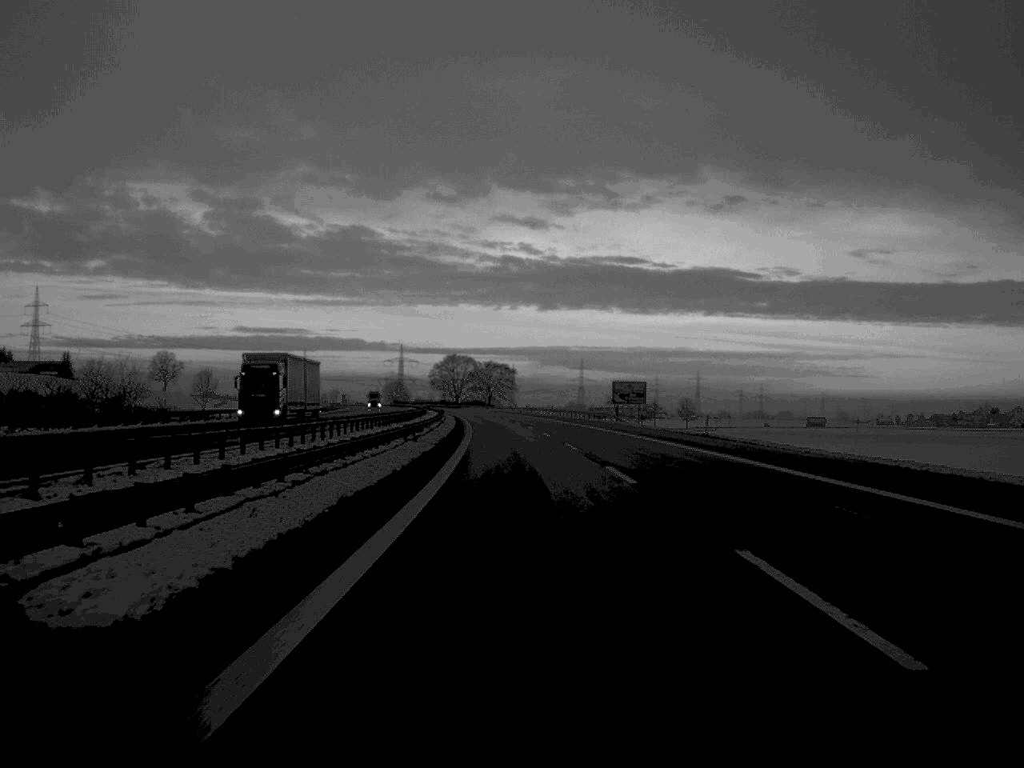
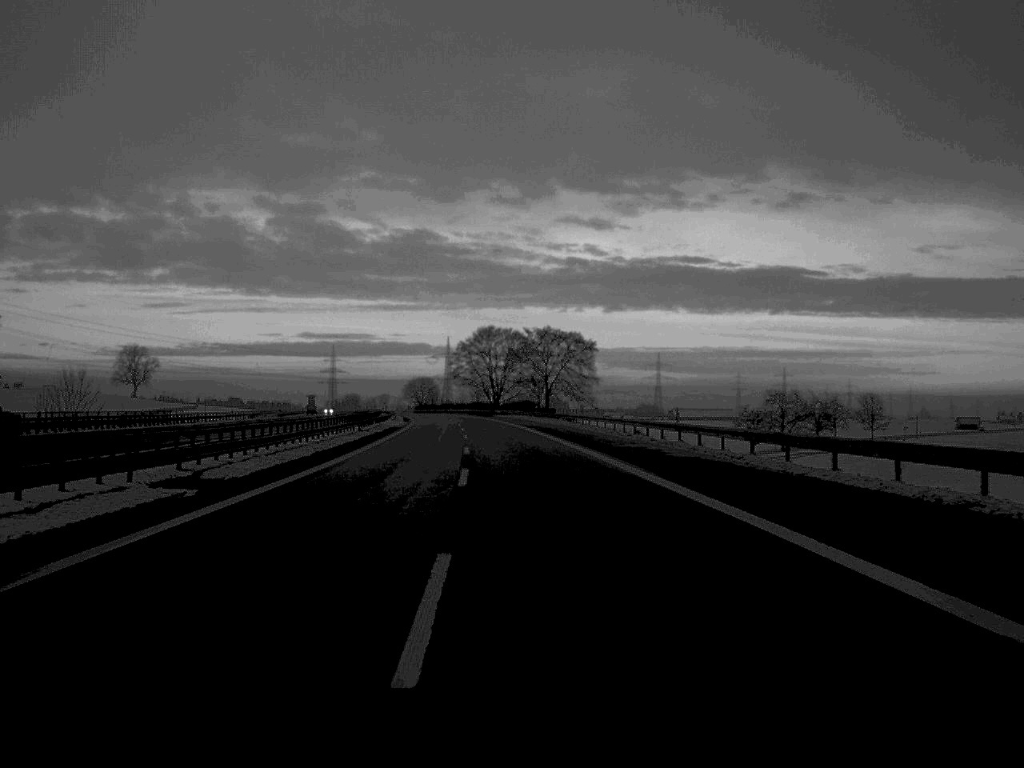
(-3.0, +143.0) m; -3°
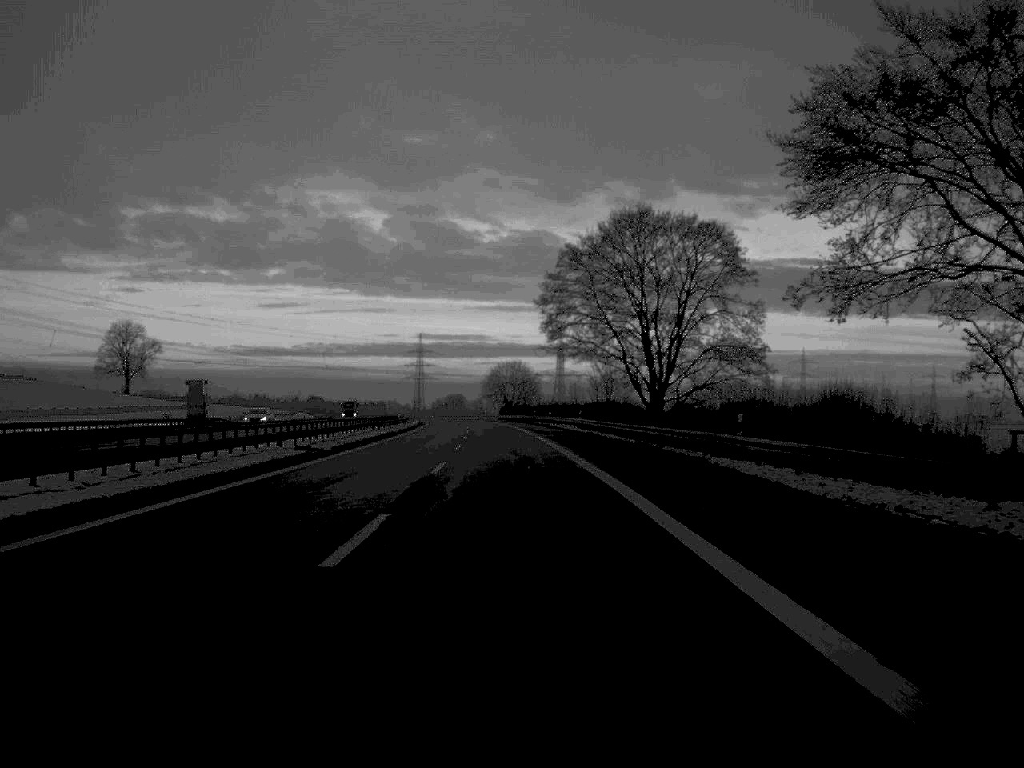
(-6.5, +136.5) m; -5°
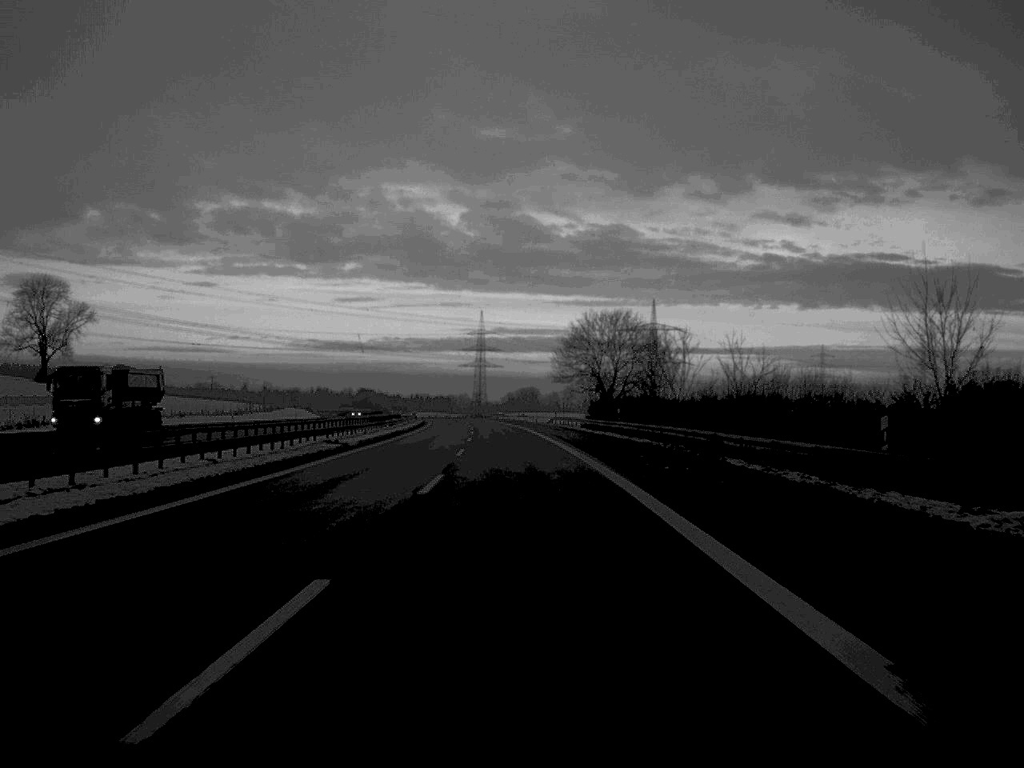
(-3.6, +114.6) m; -3°
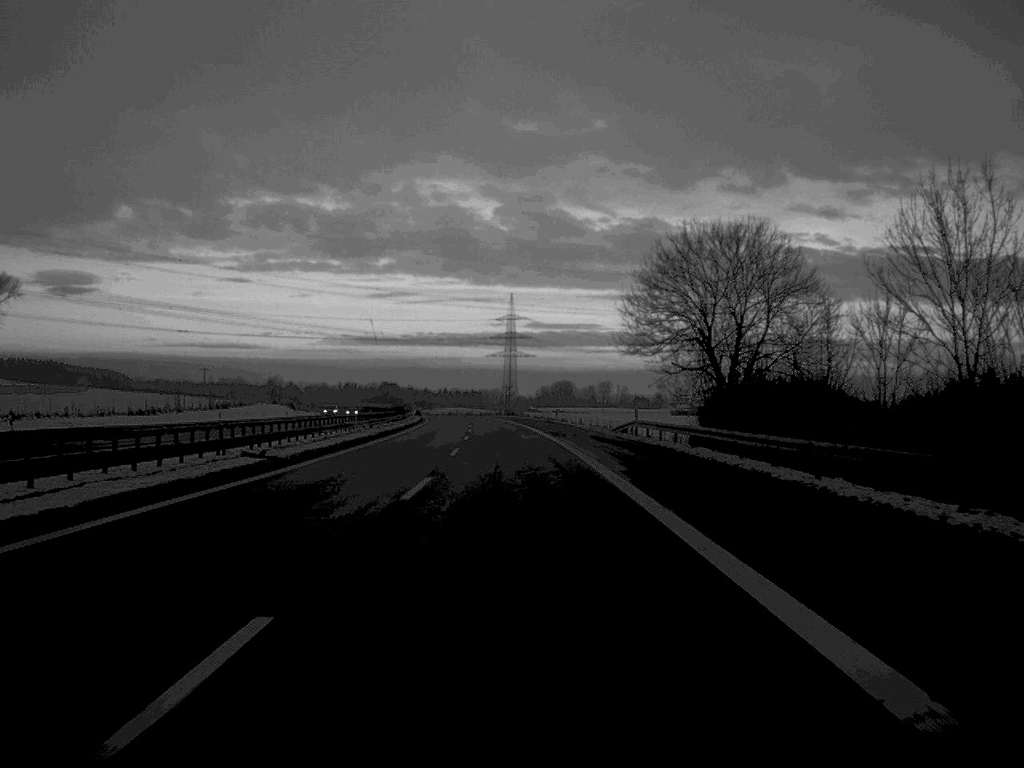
(-0.8, +55.8) m; -2°
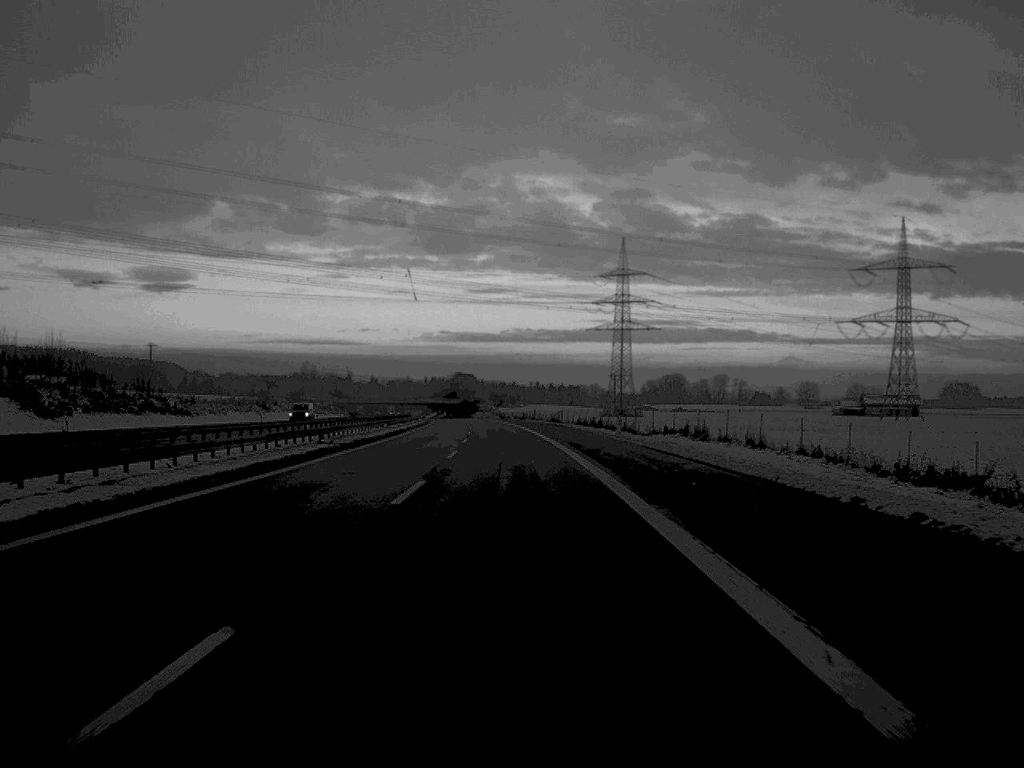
(-5.3, +143.7) m; -4°
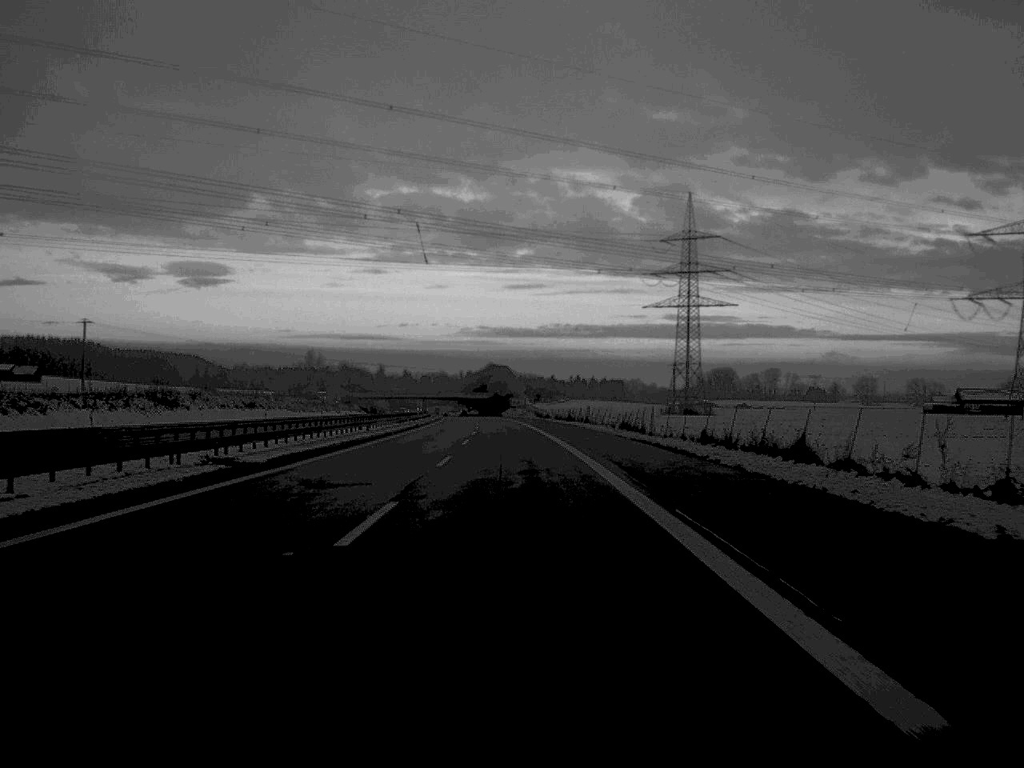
(-0.9, +60.4) m; -2°
